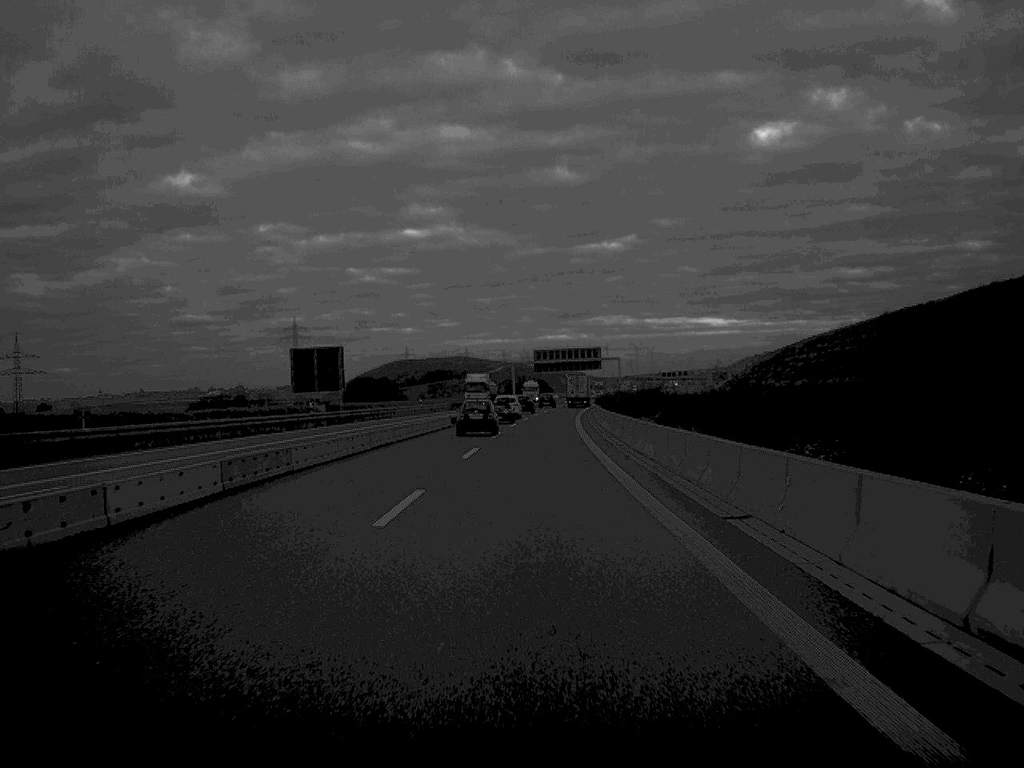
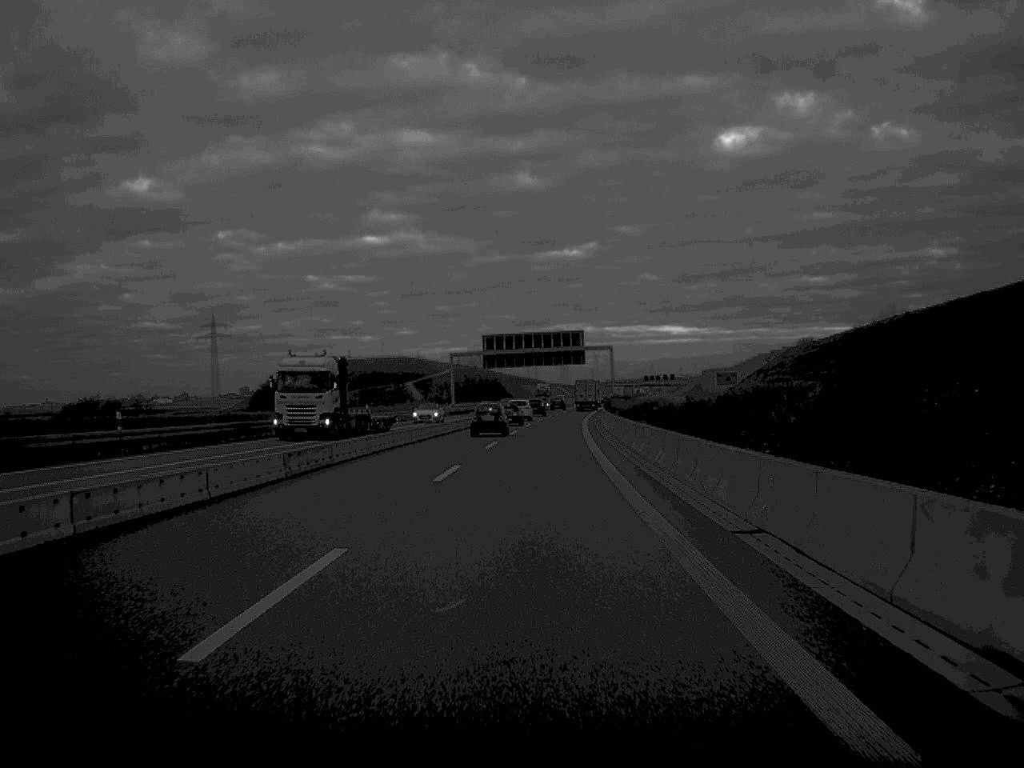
(+1.5, +79.2) m; +2°
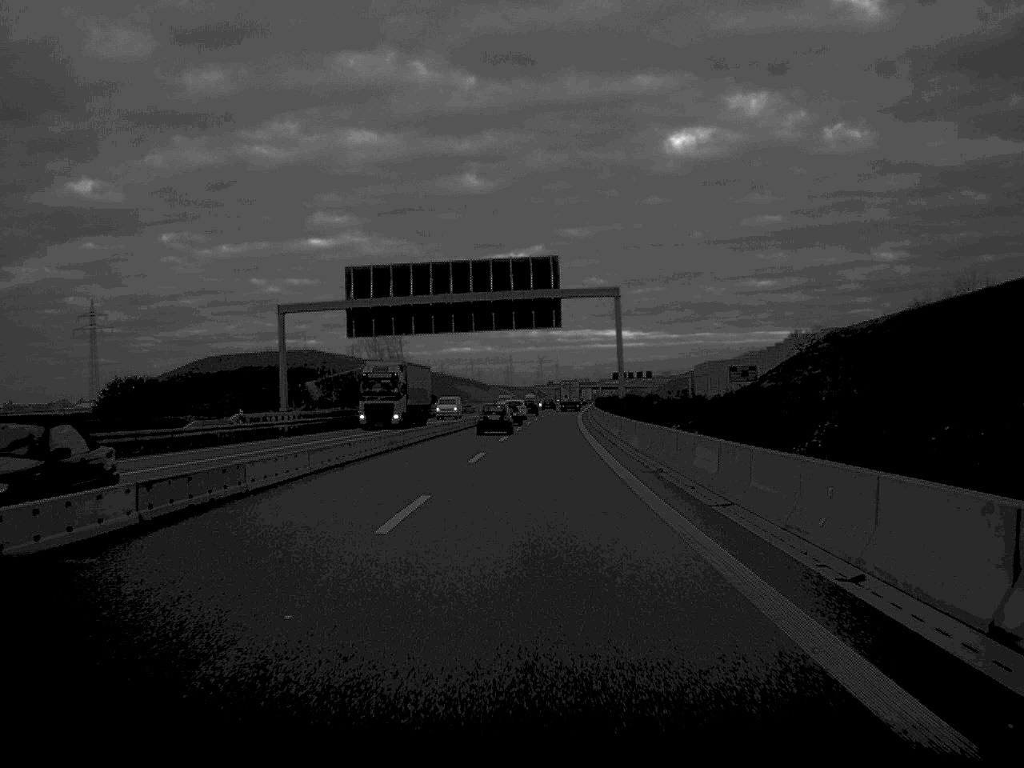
(+1.8, +82.2) m; +3°
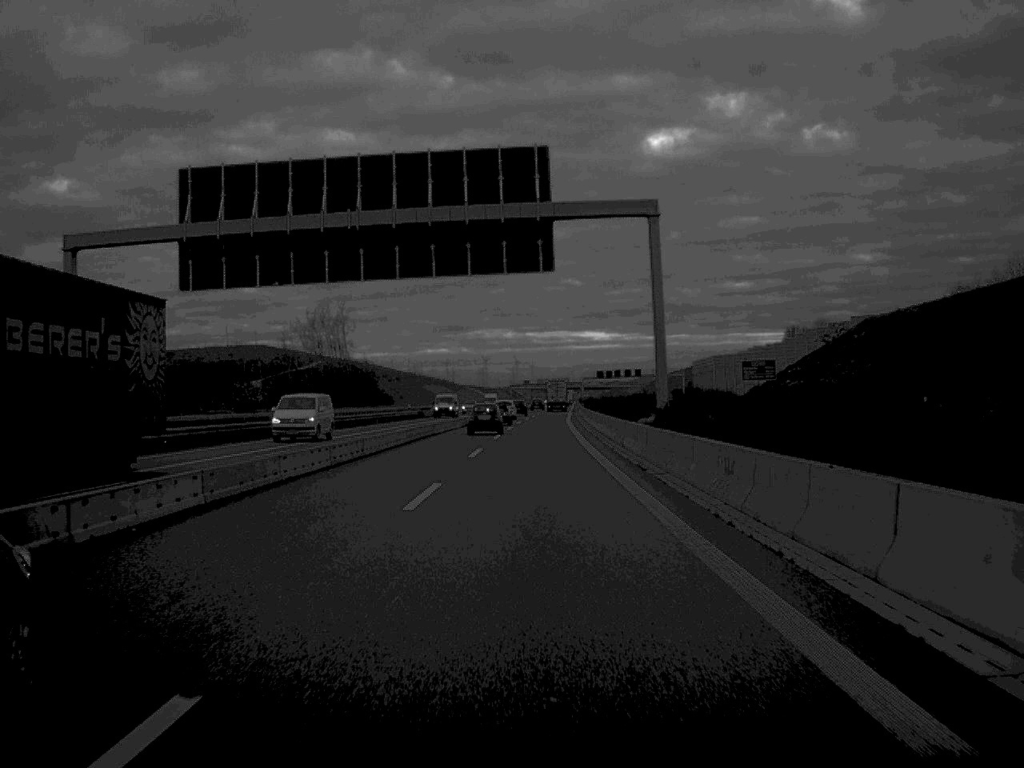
(+0.3, +32.0) m; +1°
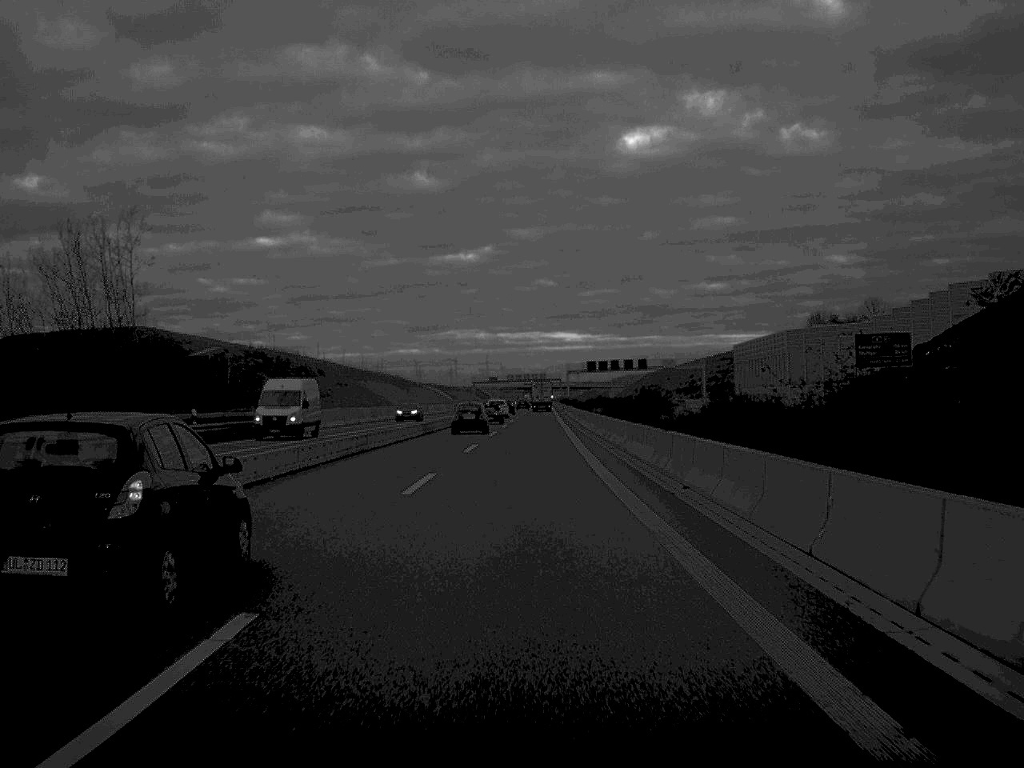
(+0.8, +68.3) m; +1°
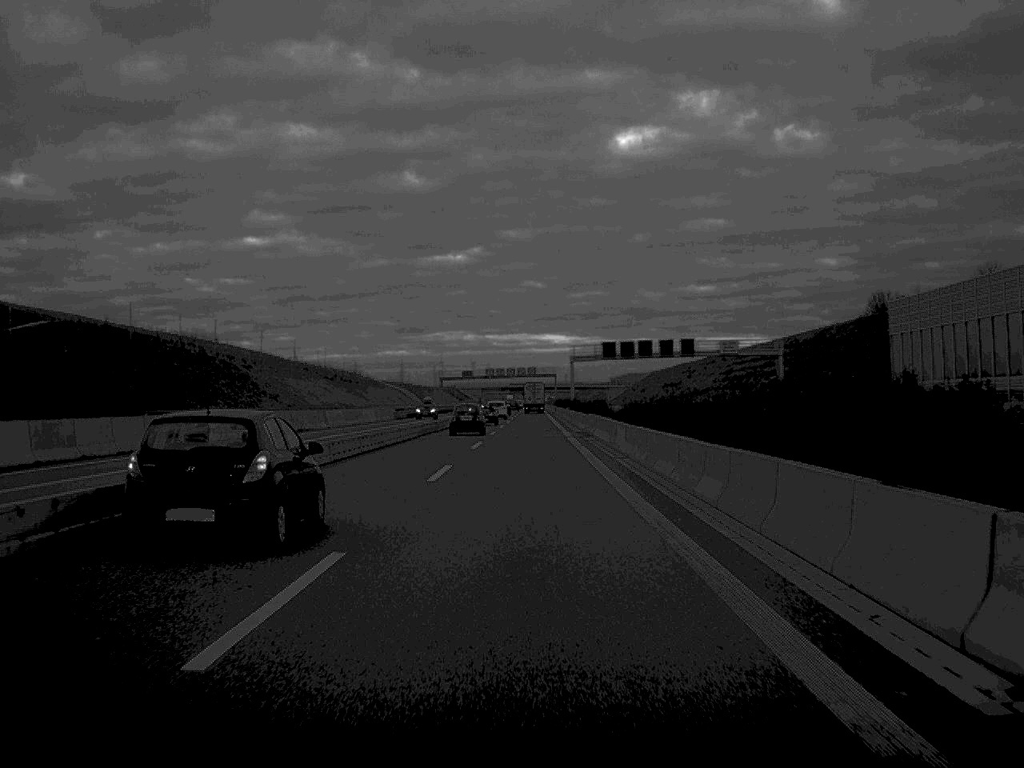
(+0.5, +68.5) m; +1°
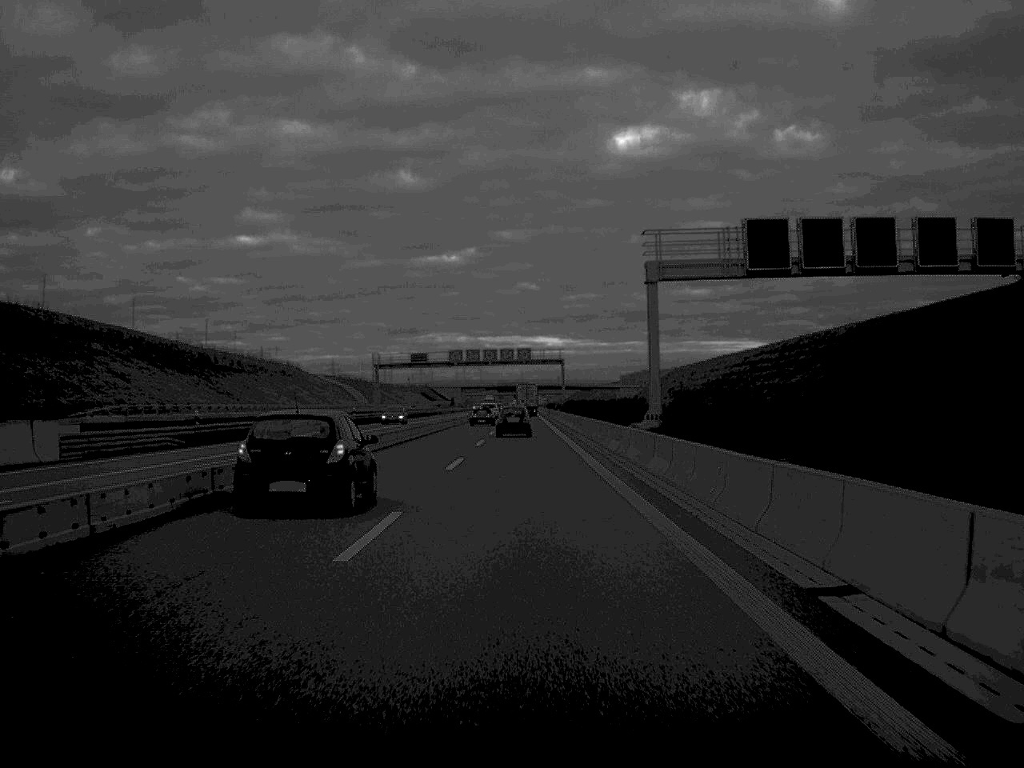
(+0.2, +84.6) m; 0°
